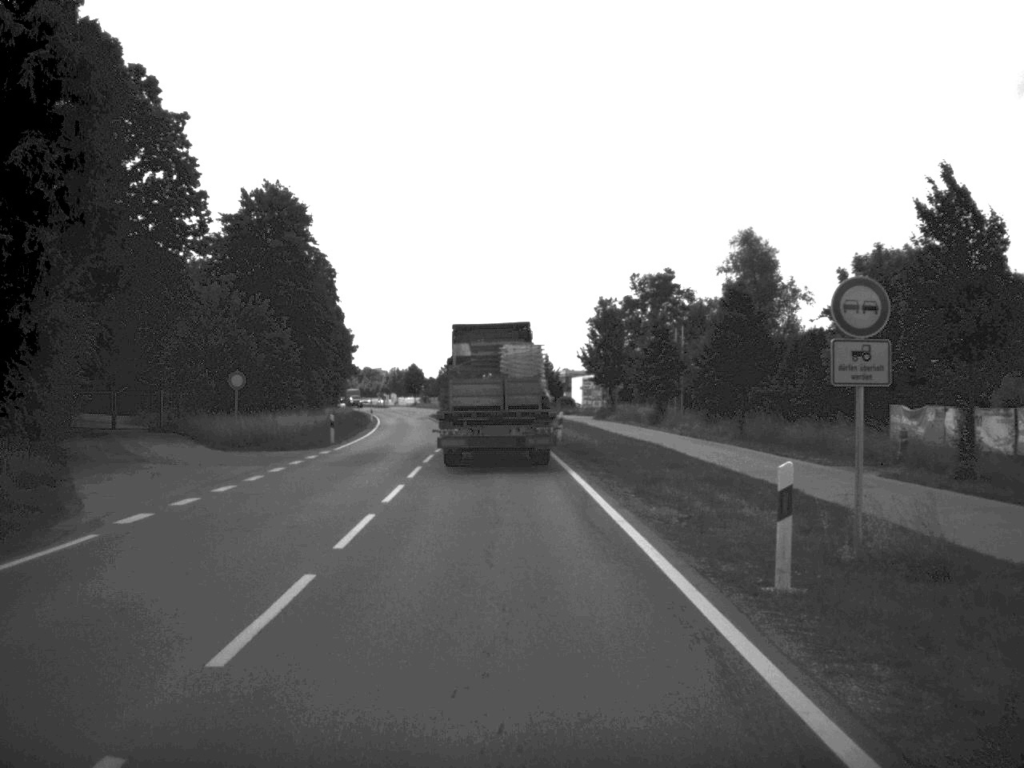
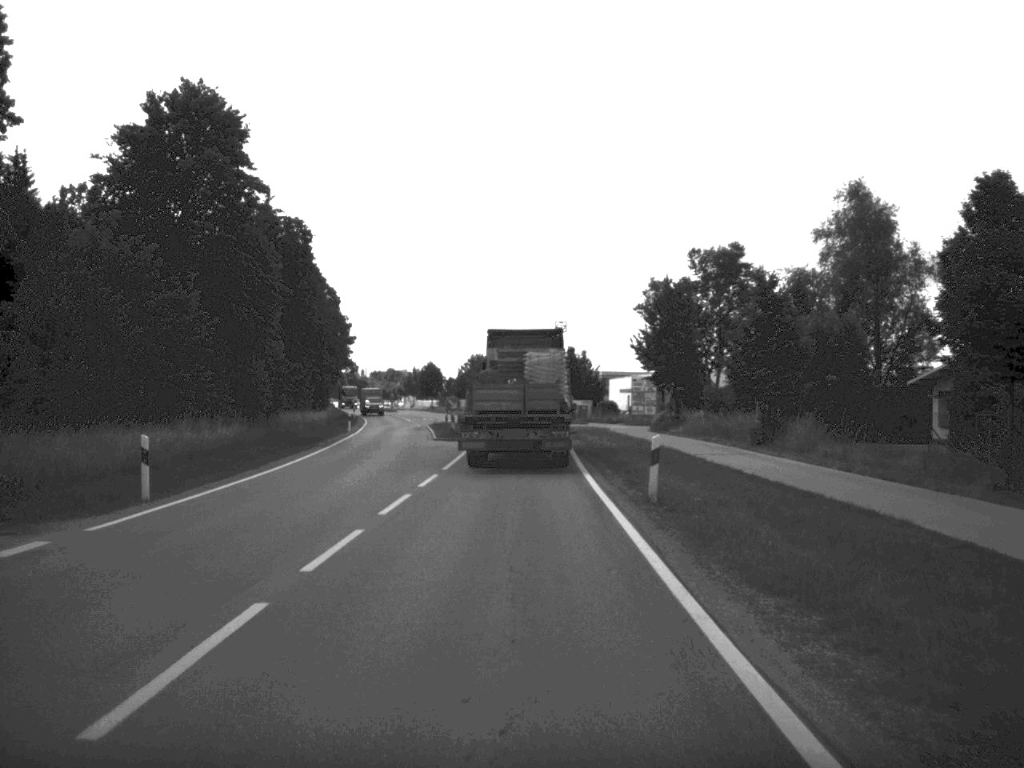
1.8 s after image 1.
(-0.3, +25.3) m; -1°
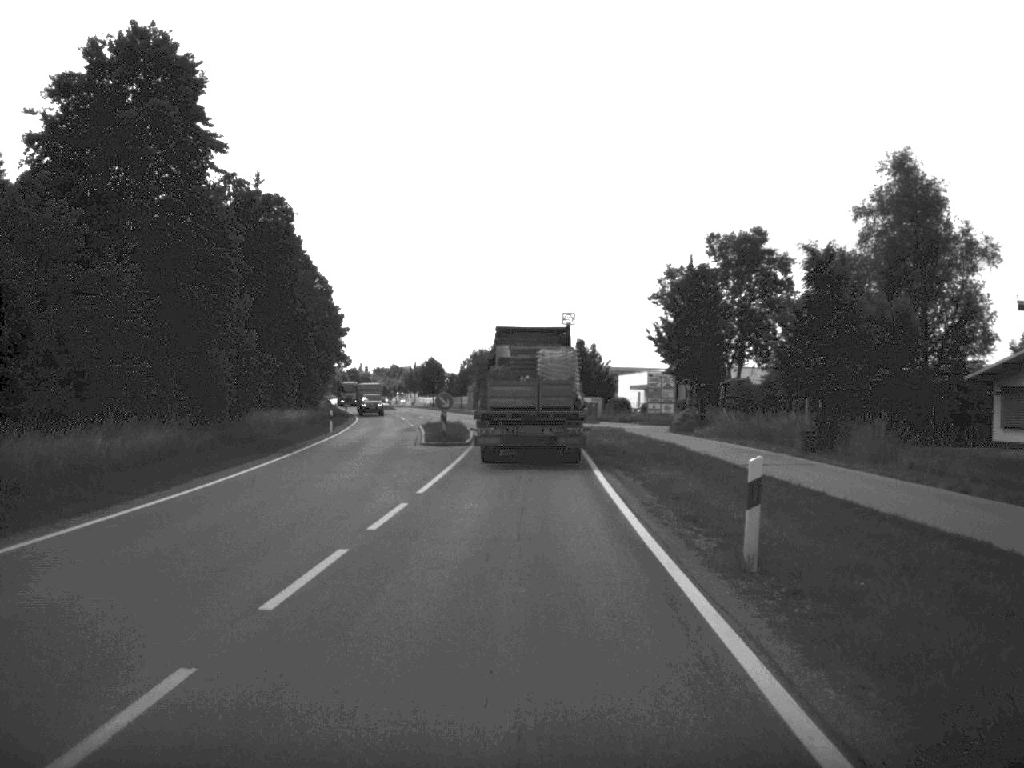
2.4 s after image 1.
(0.0, +8.2) m; 0°
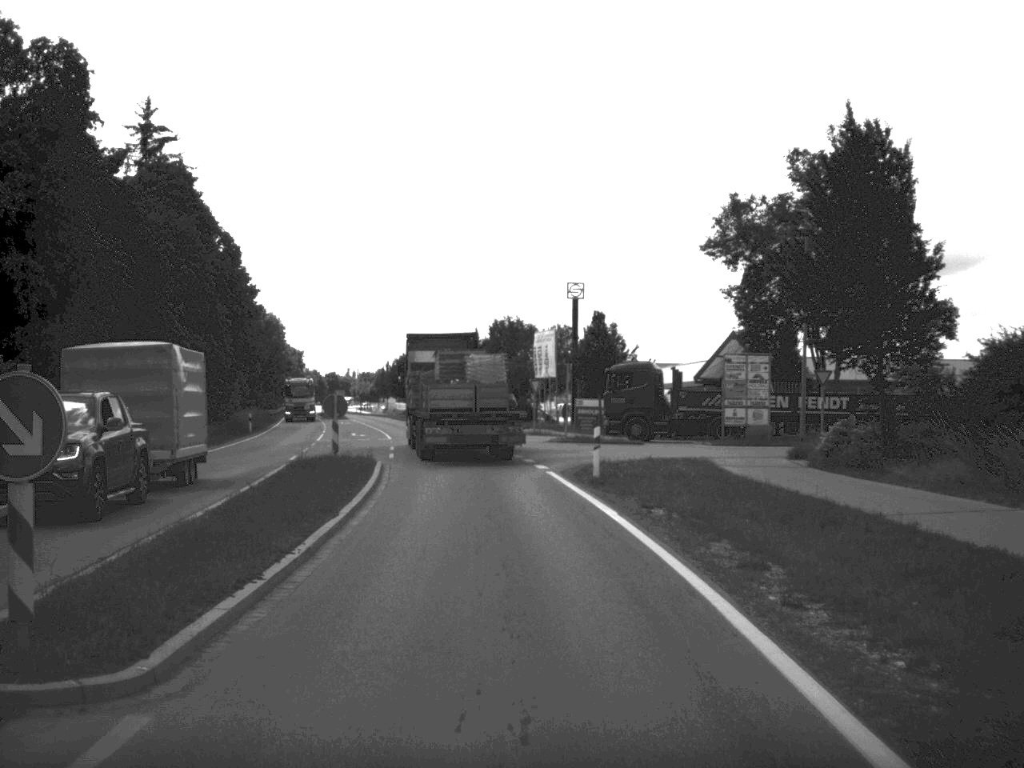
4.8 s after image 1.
(+0.1, +34.5) m; 0°
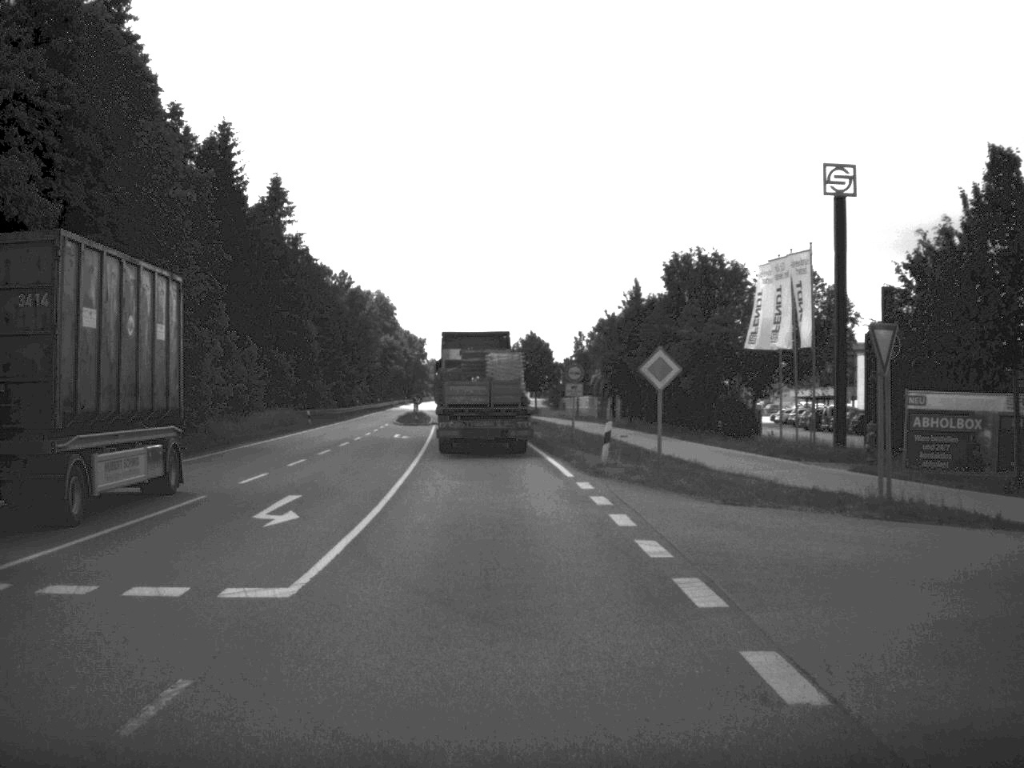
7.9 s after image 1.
(-2.5, +42.8) m; -7°
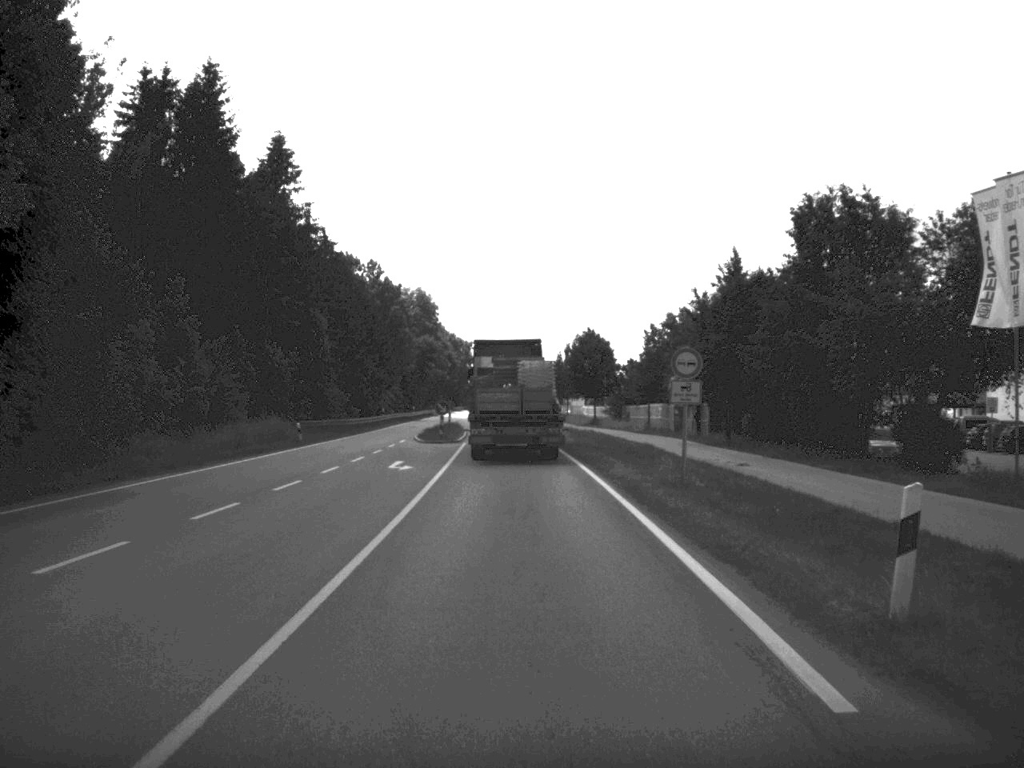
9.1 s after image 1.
(-0.4, +18.0) m; -2°
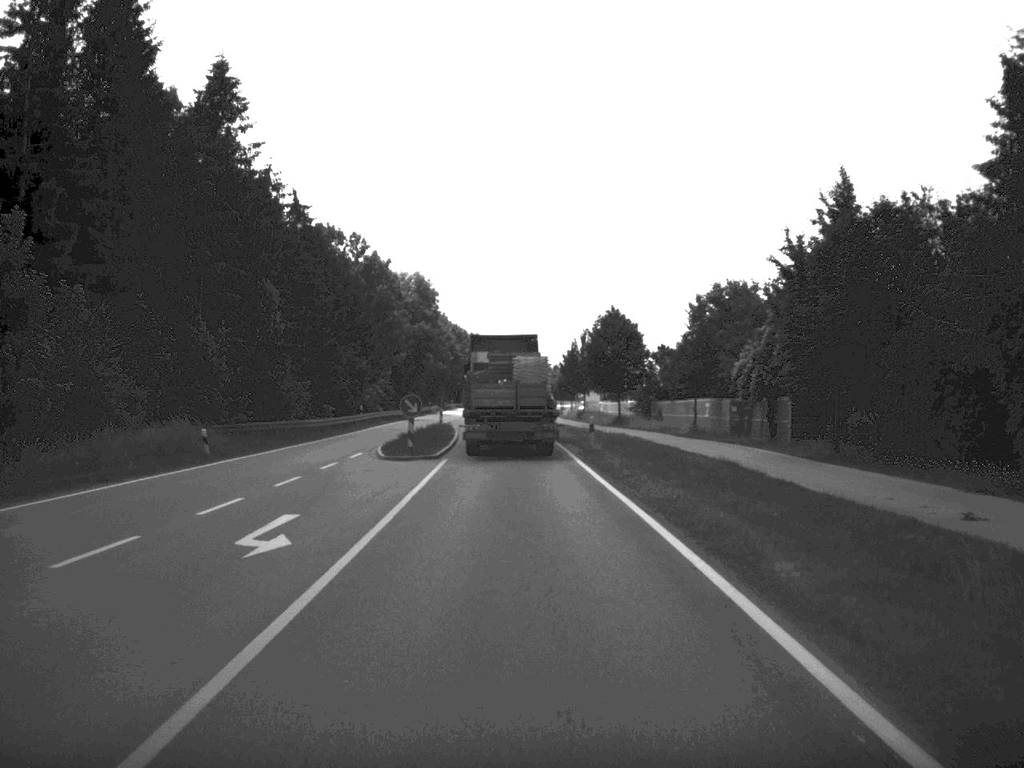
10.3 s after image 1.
(-0.1, +17.5) m; 0°
